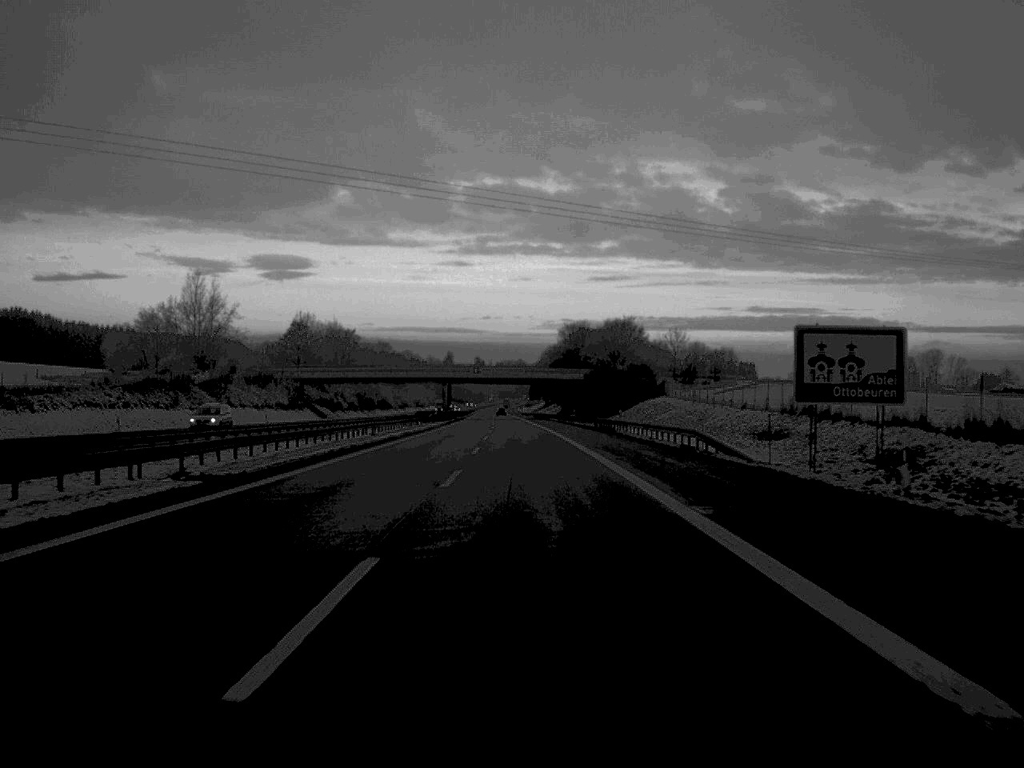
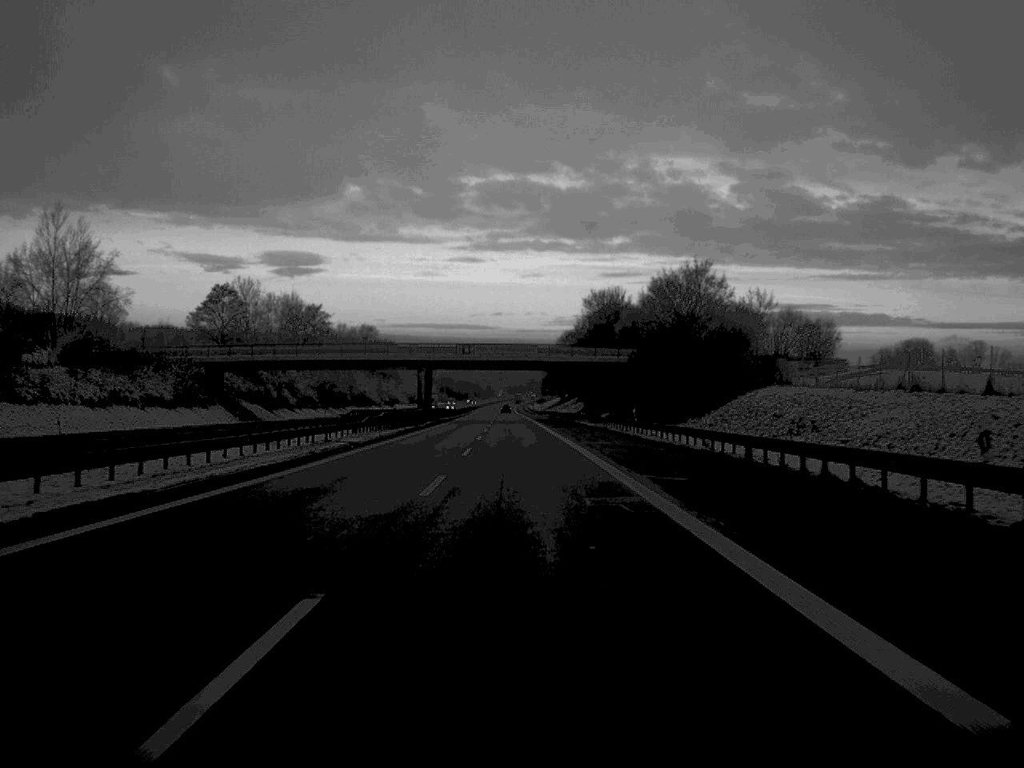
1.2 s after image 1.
(-0.2, +56.3) m; 0°
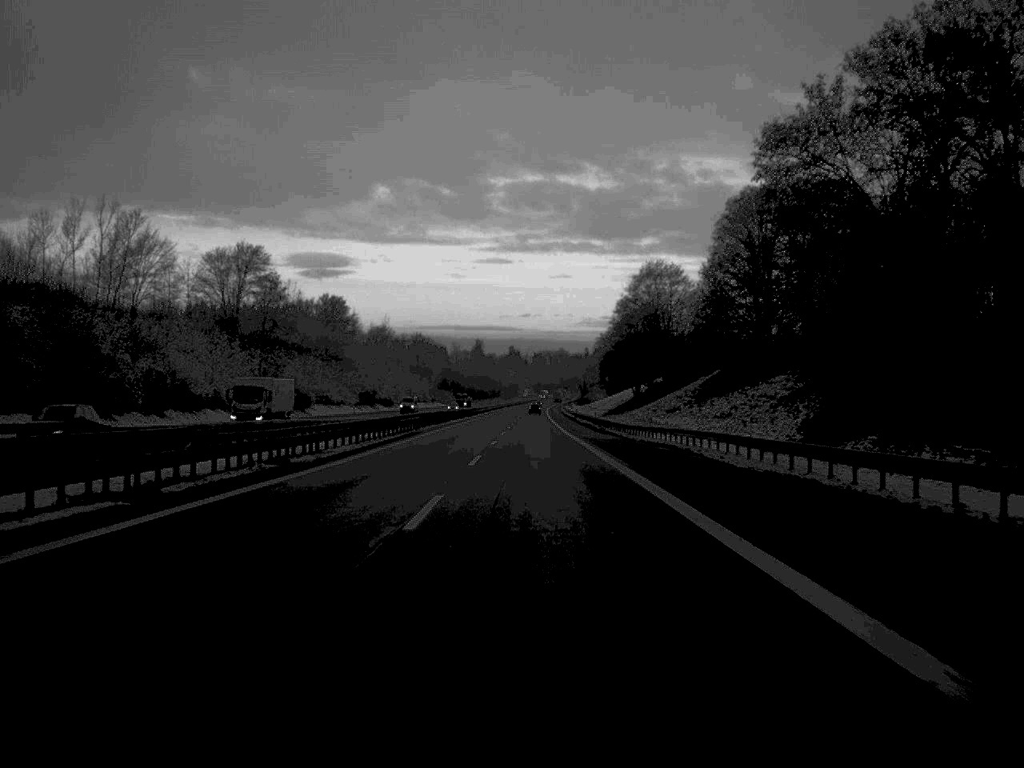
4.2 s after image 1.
(-2.1, +149.0) m; -1°
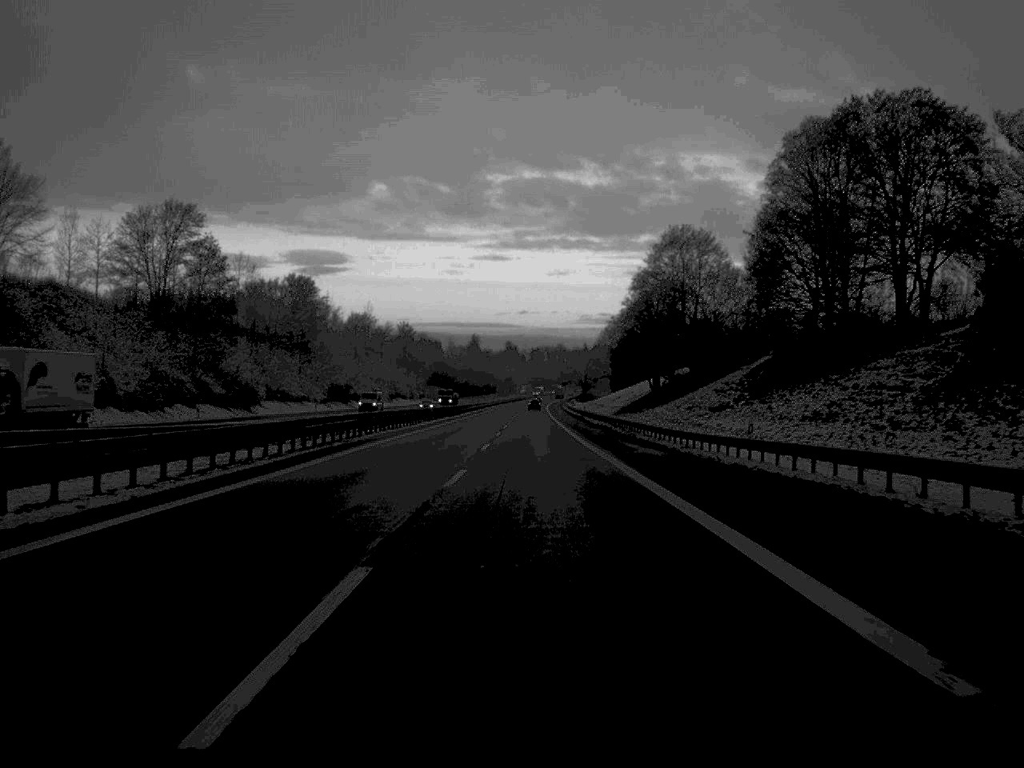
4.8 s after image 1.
(0.0, +28.4) m; 0°
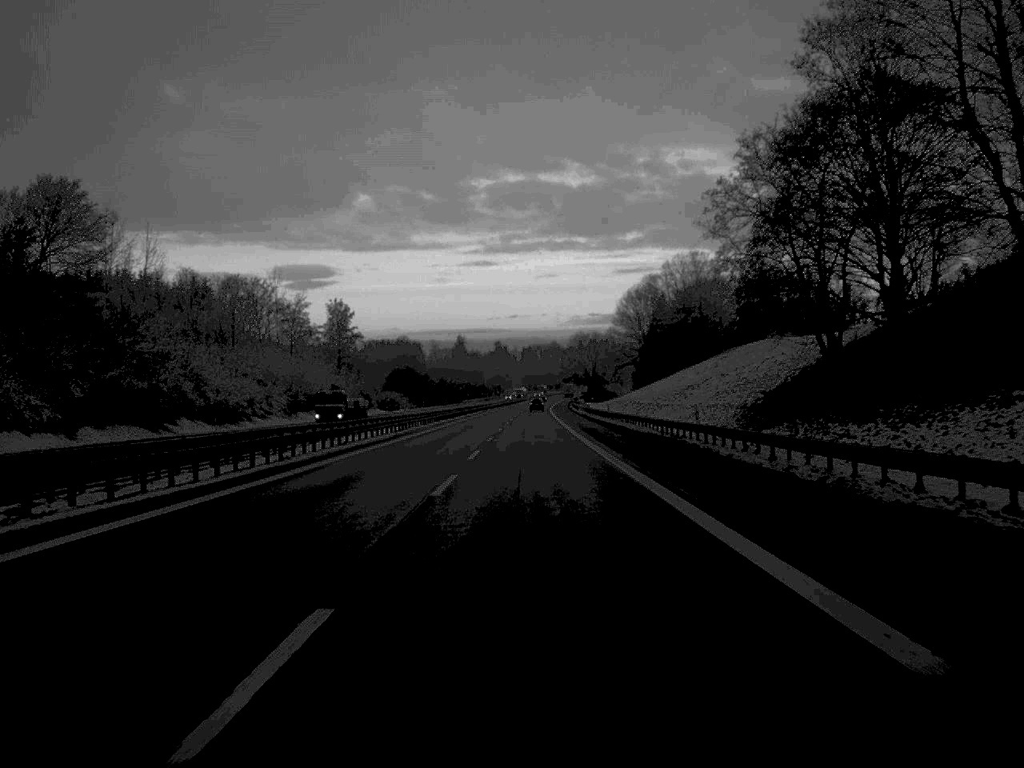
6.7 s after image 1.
(+0.3, +91.9) m; 0°
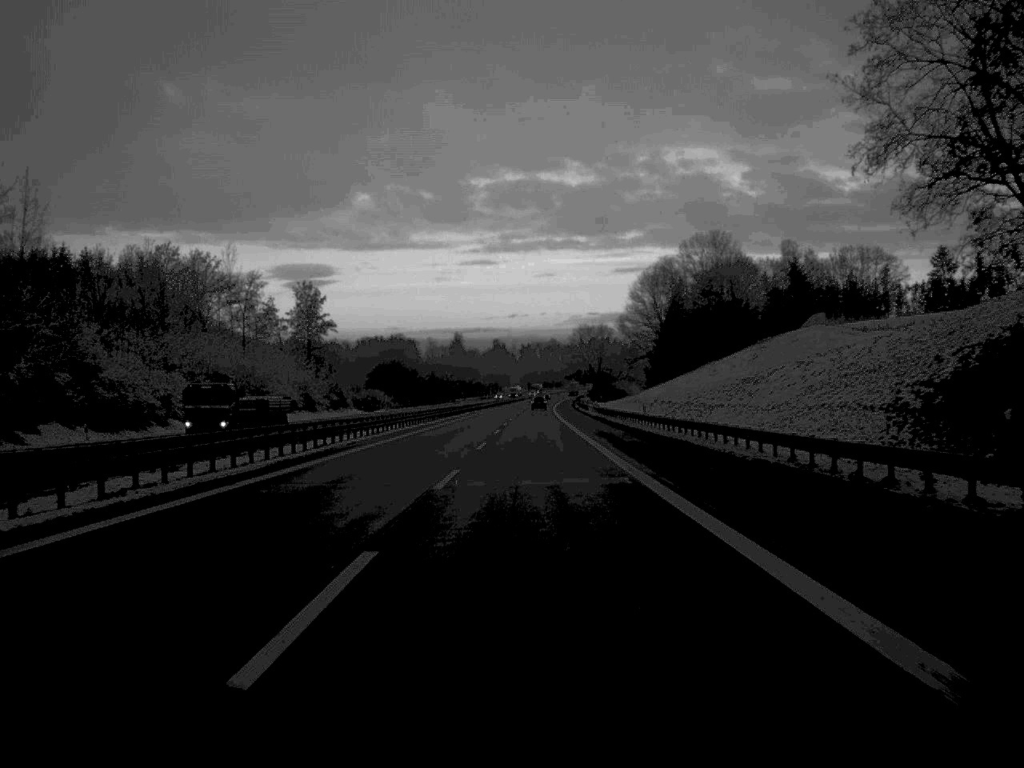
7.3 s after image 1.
(0.0, +28.3) m; 0°
